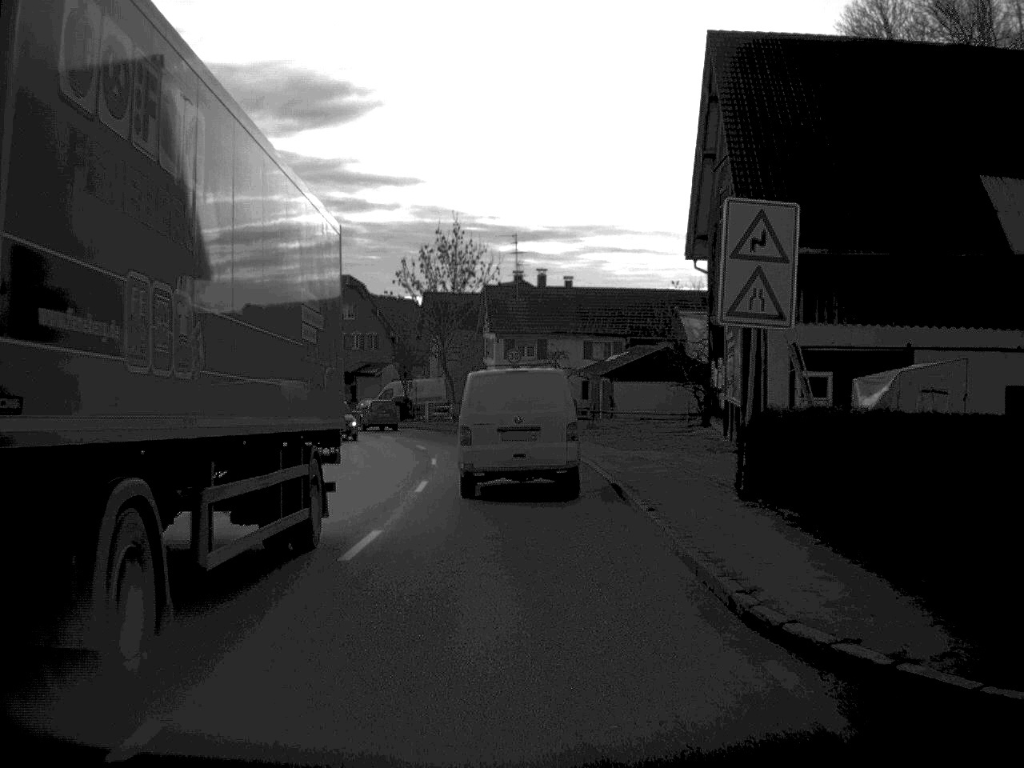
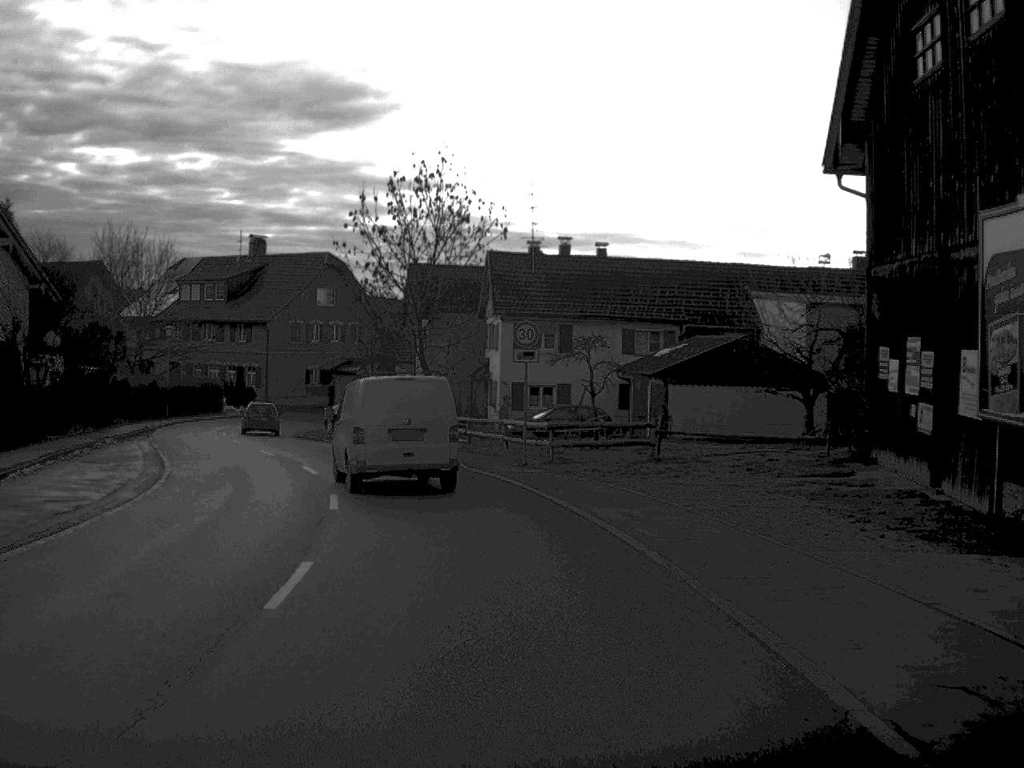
(-0.1, +20.4) m; -1°
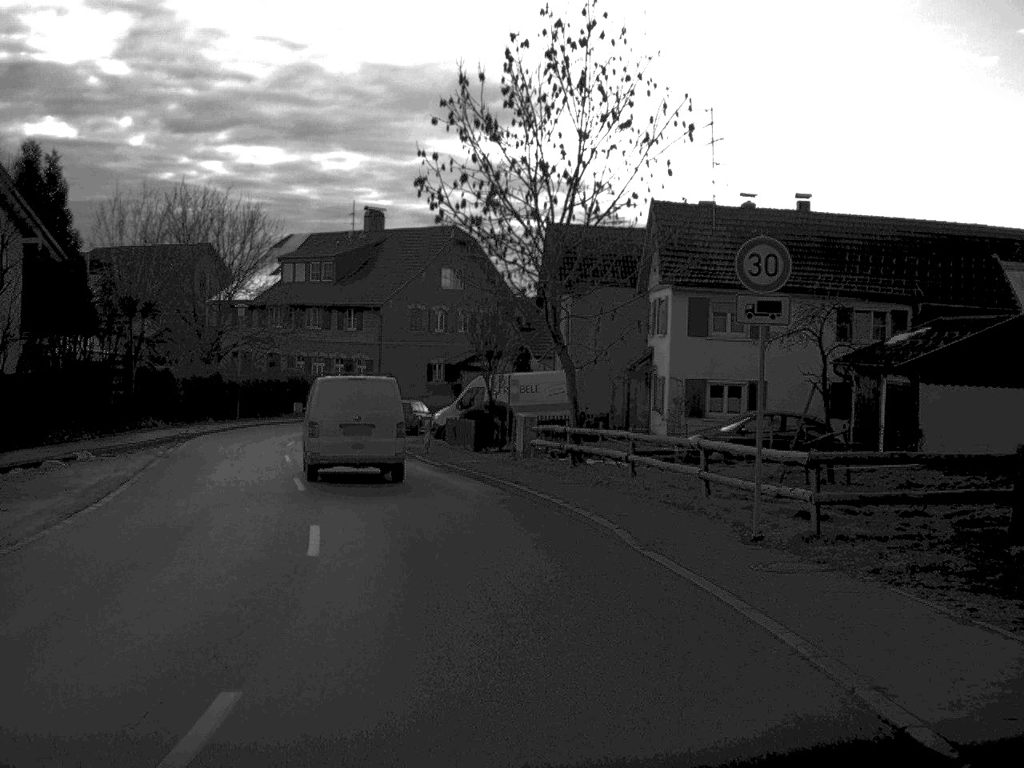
(-0.7, +14.9) m; -7°
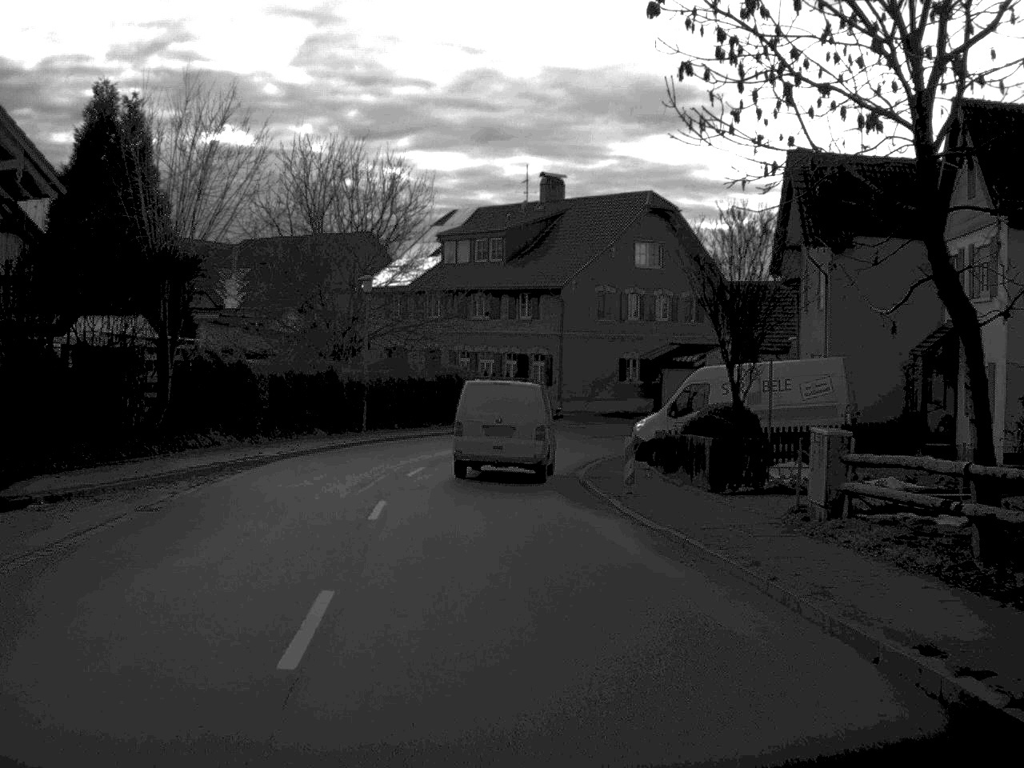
(-1.1, +14.4) m; -8°
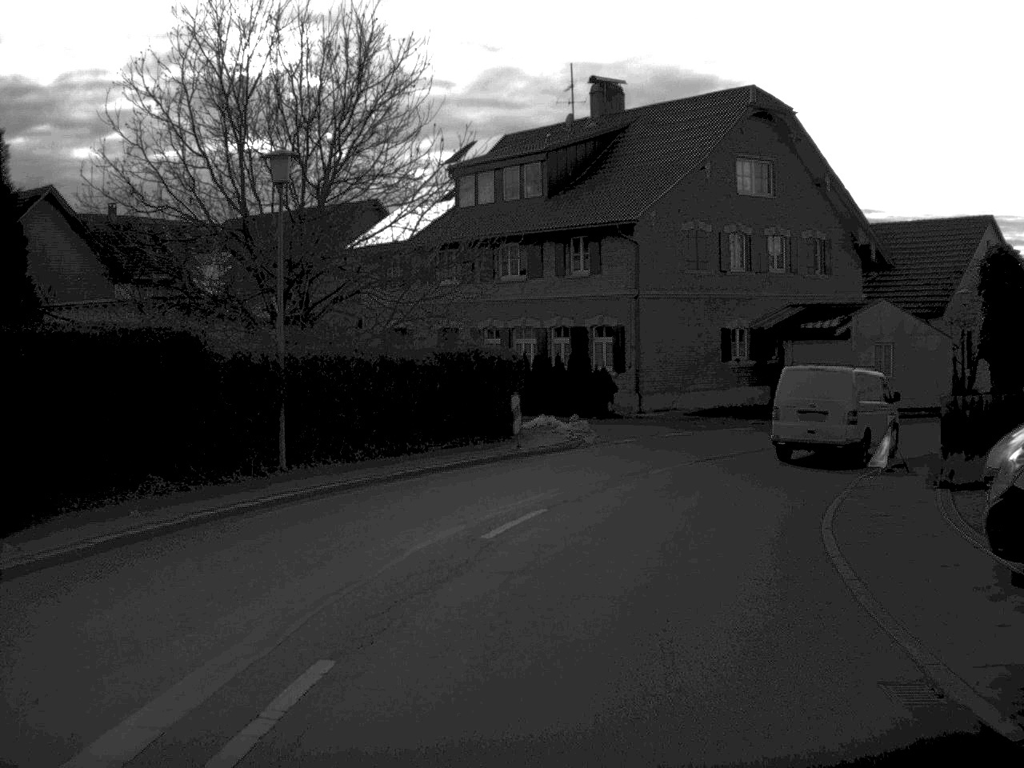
(-0.8, +20.9) m; -1°
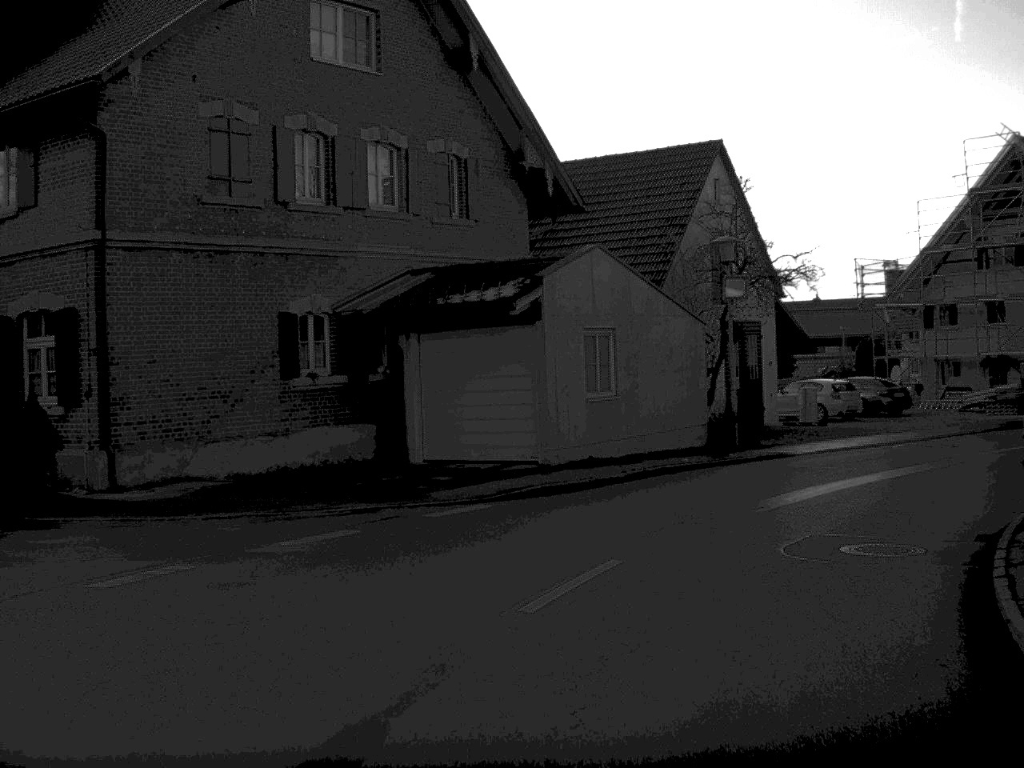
(+3.0, +21.5) m; +19°
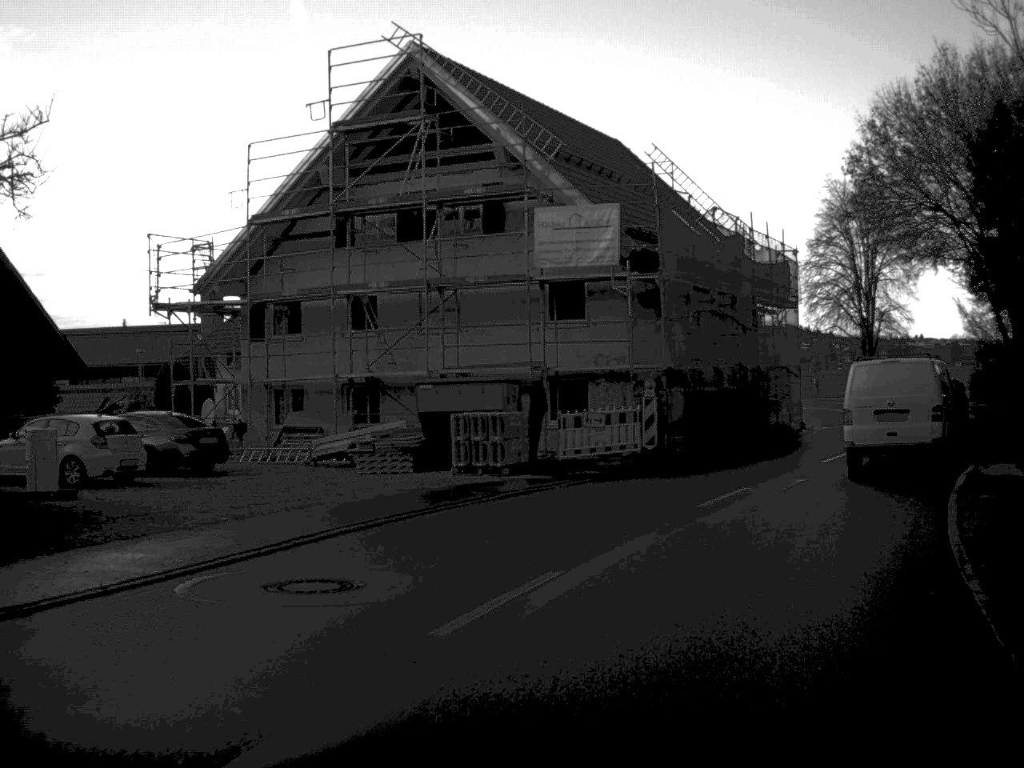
(+4.5, +17.1) m; +31°
